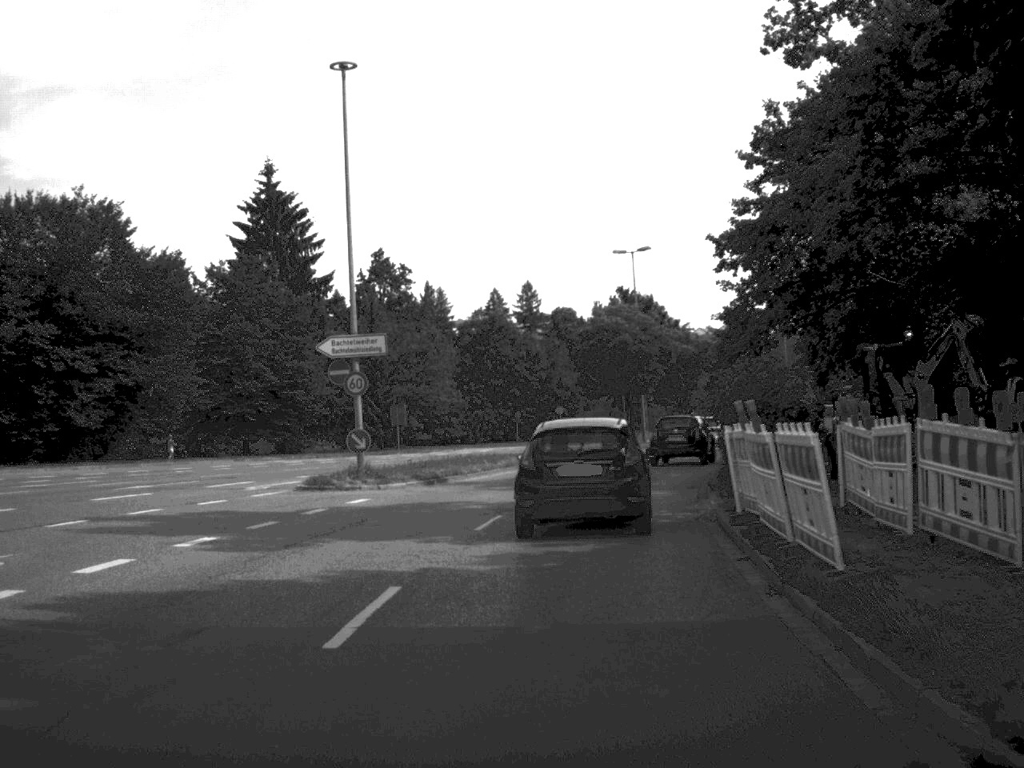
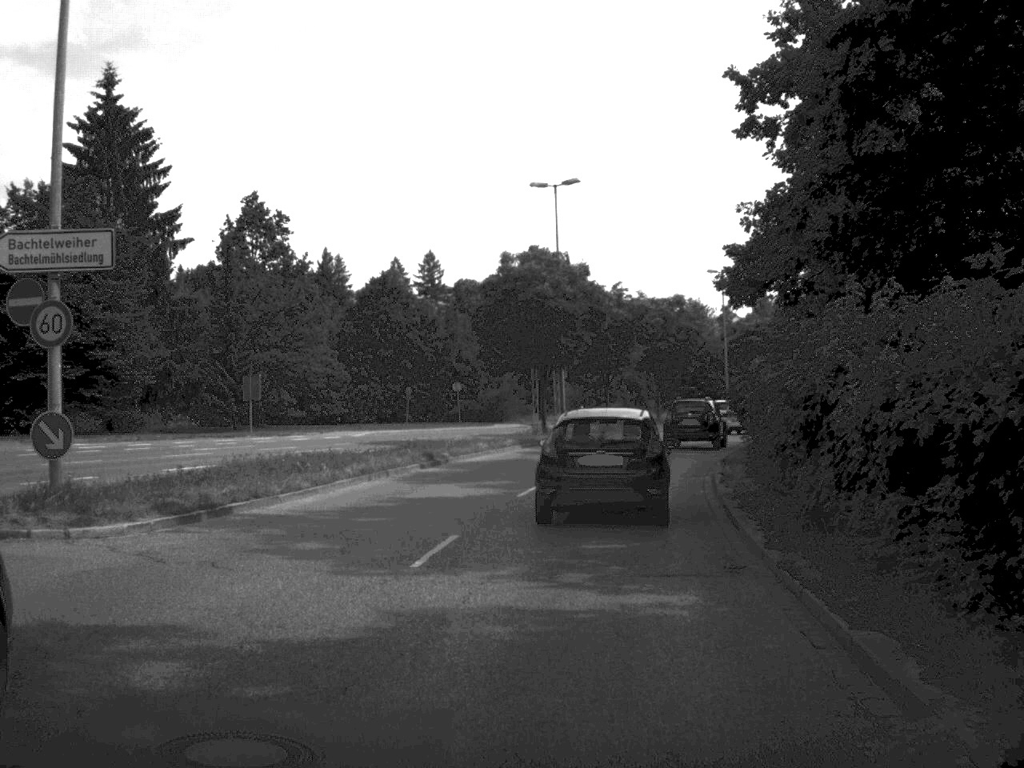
(+0.5, +14.8) m; +4°
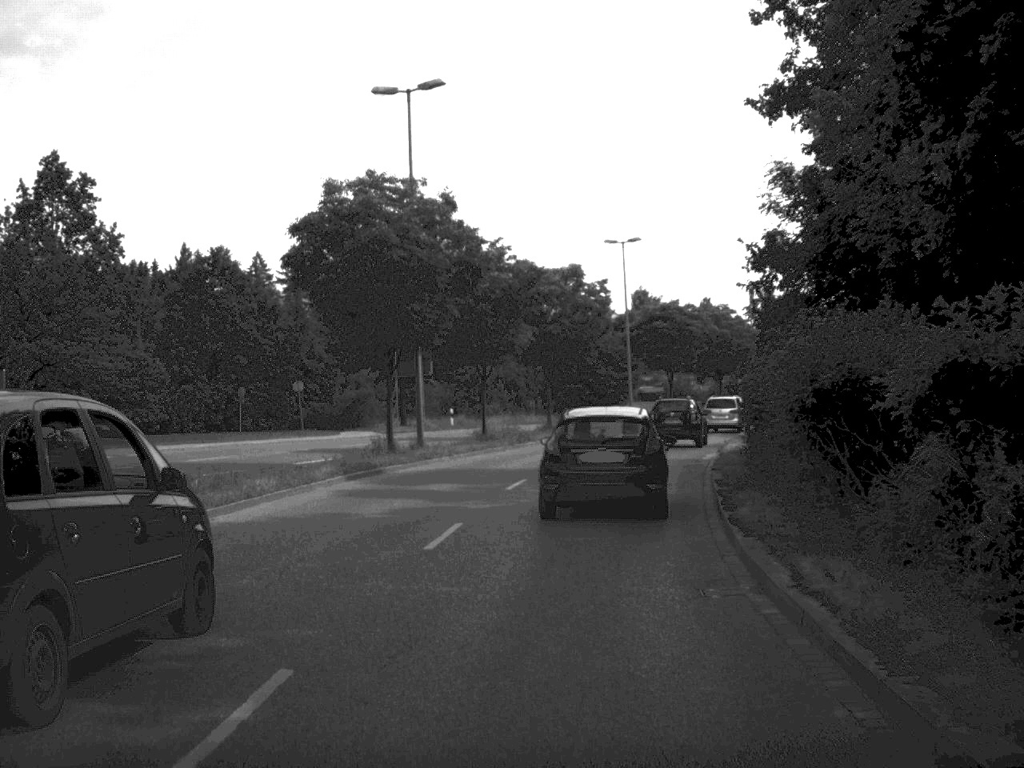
(+0.8, +15.9) m; +6°
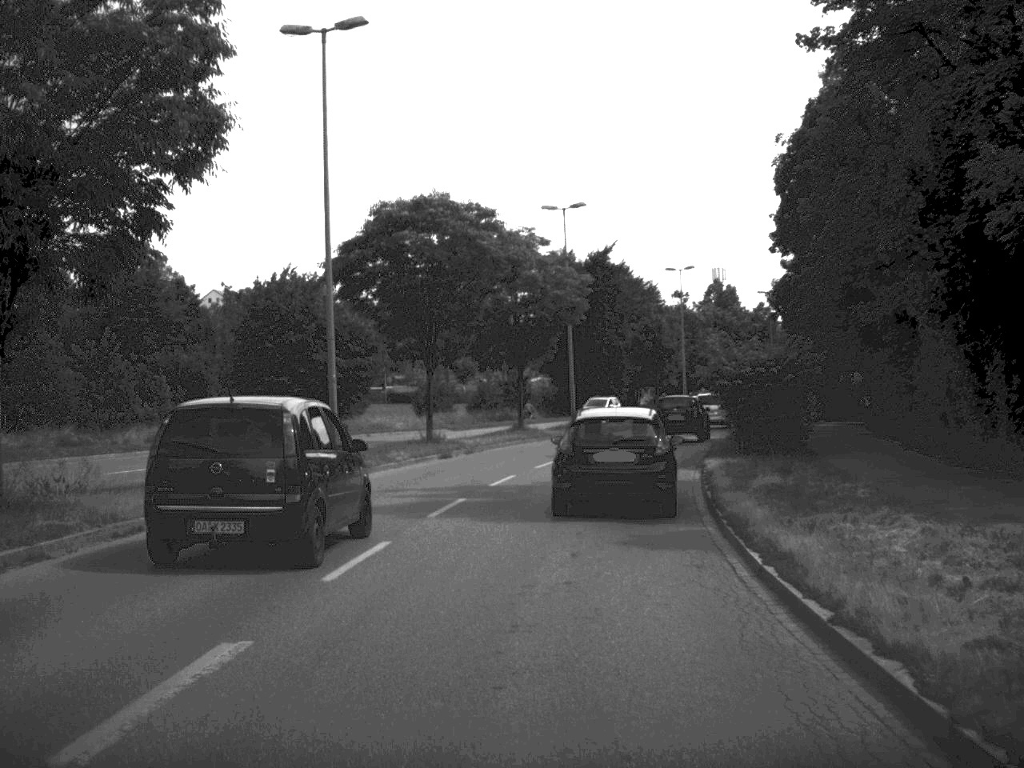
(+4.1, +40.2) m; +11°
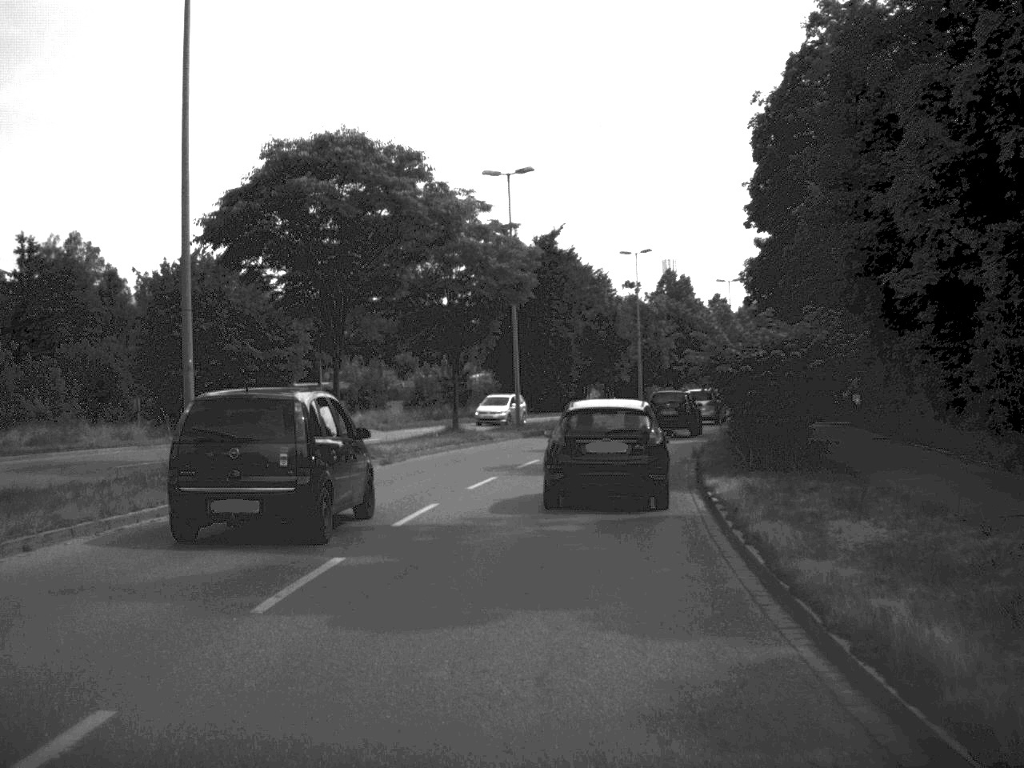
(+0.2, +8.0) m; +3°
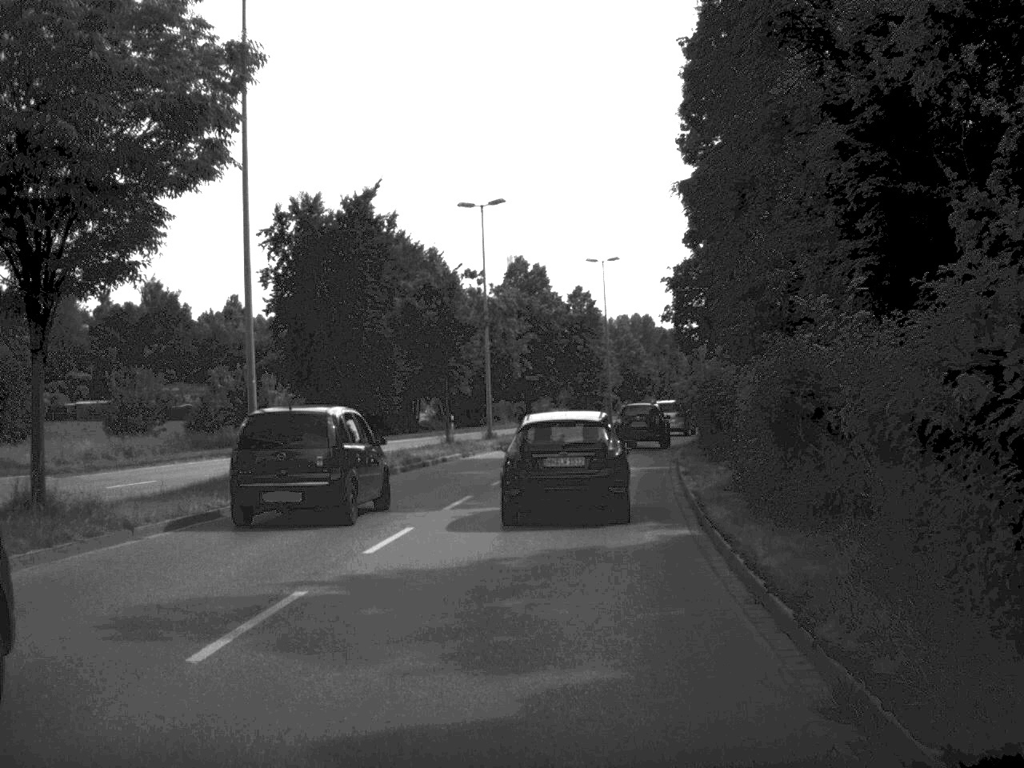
(+1.6, +24.8) m; +7°
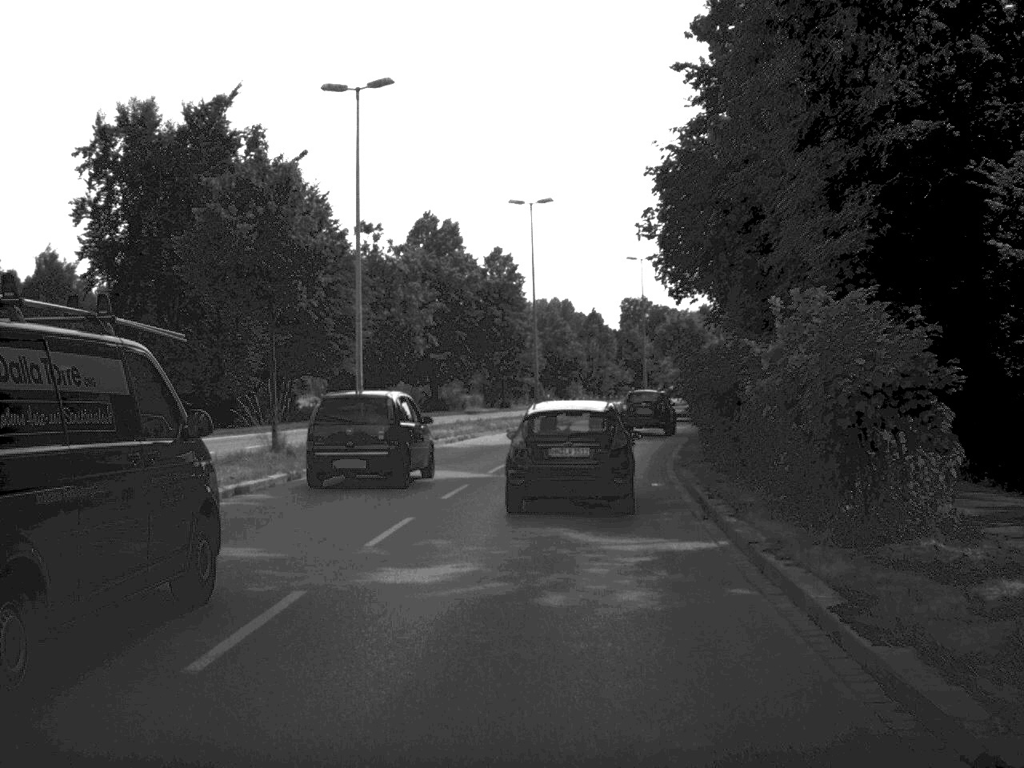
(+0.6, +18.3) m; +4°
